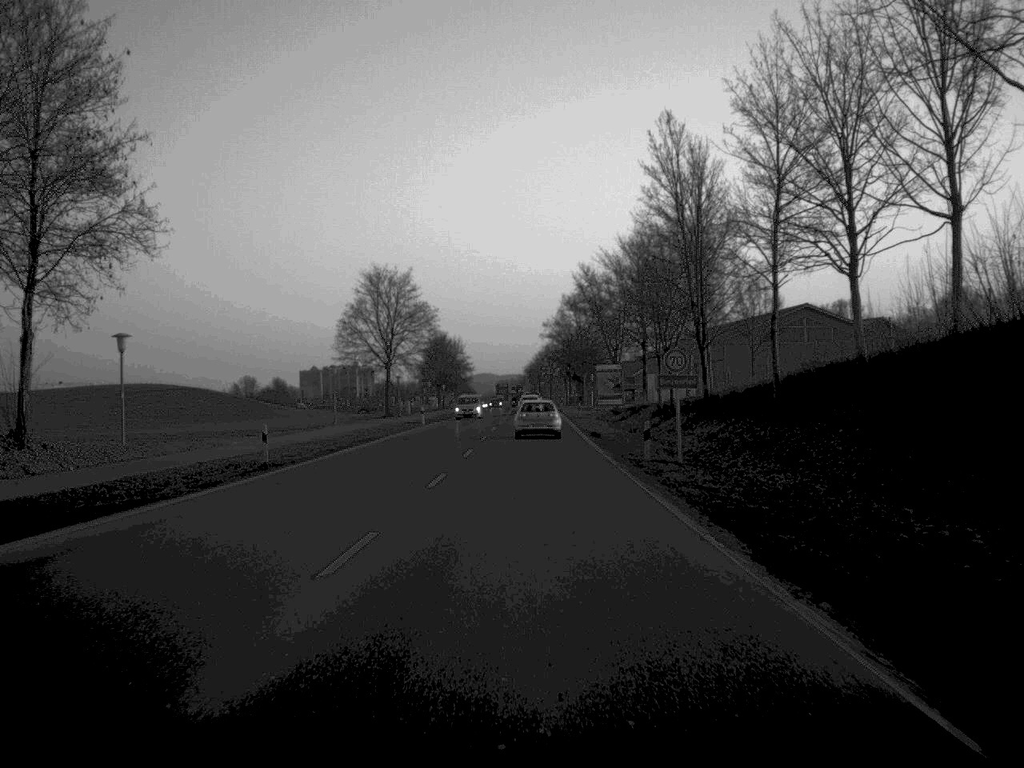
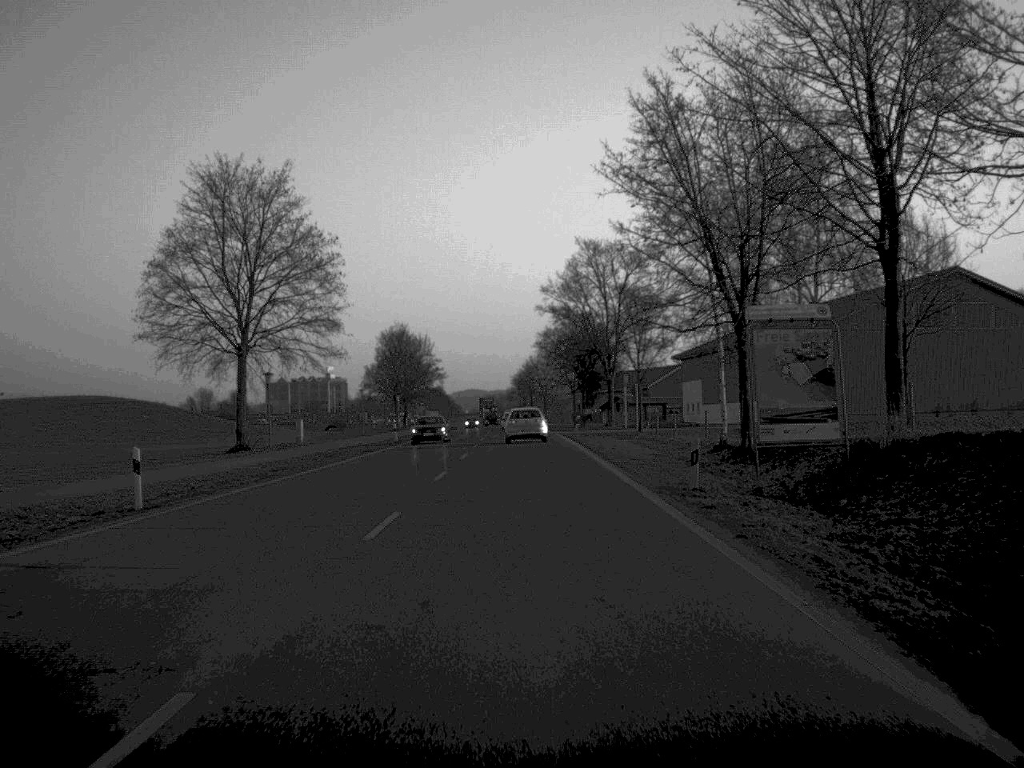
(+0.2, +56.3) m; +1°
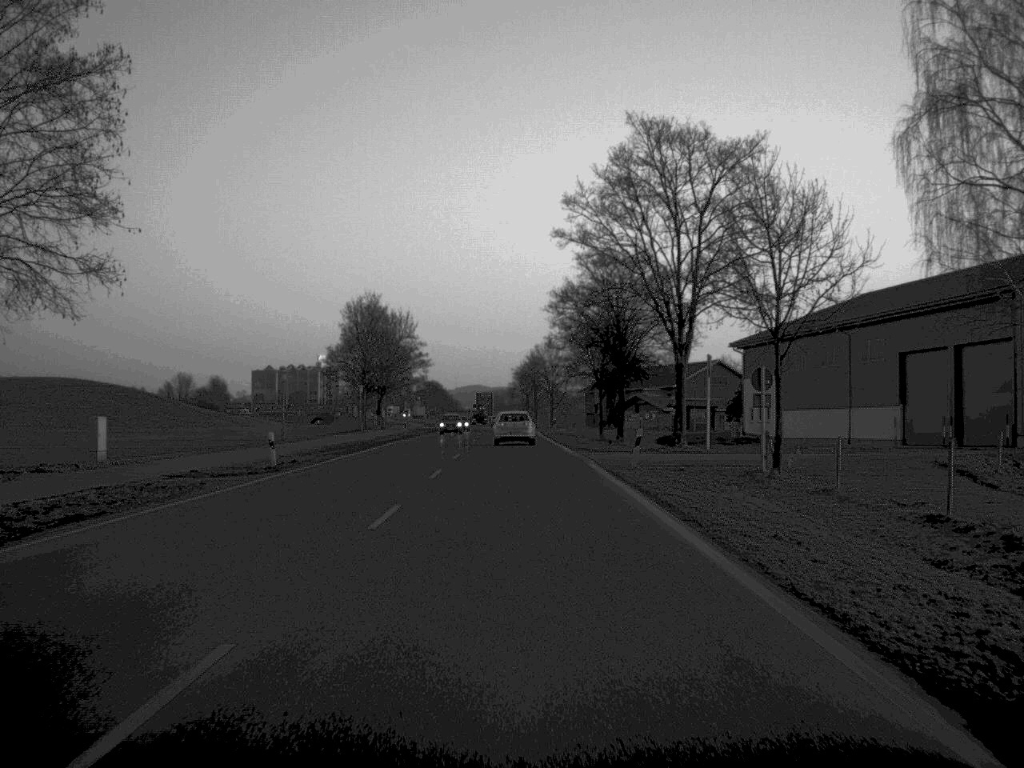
(-0.1, +34.4) m; 0°
